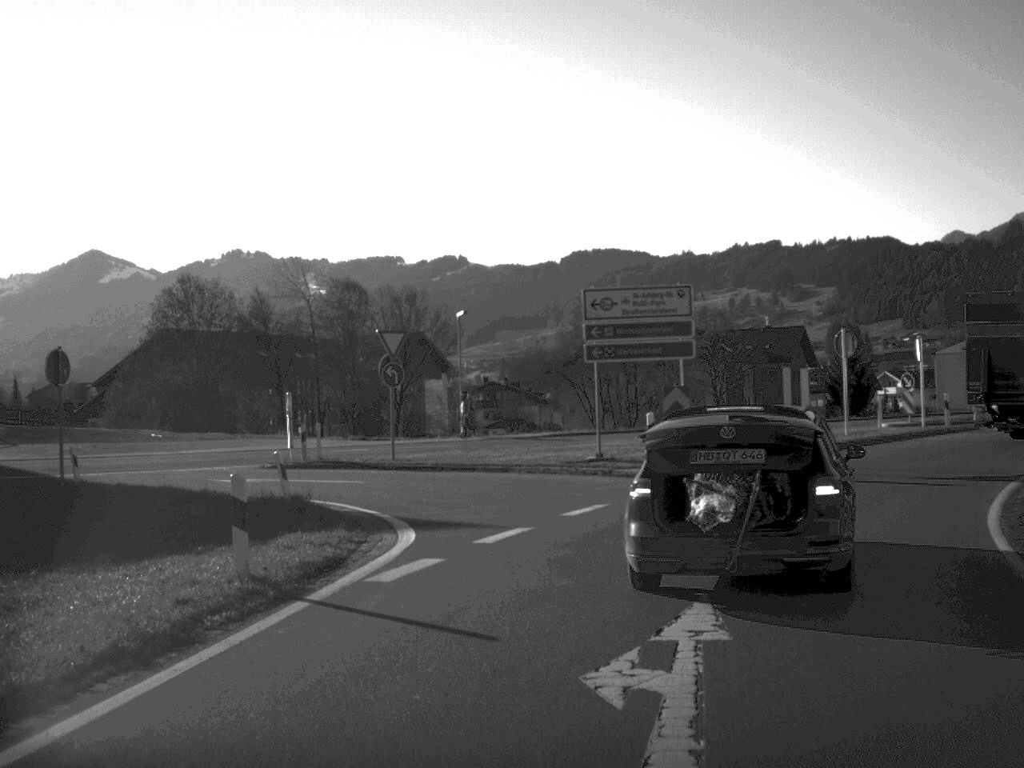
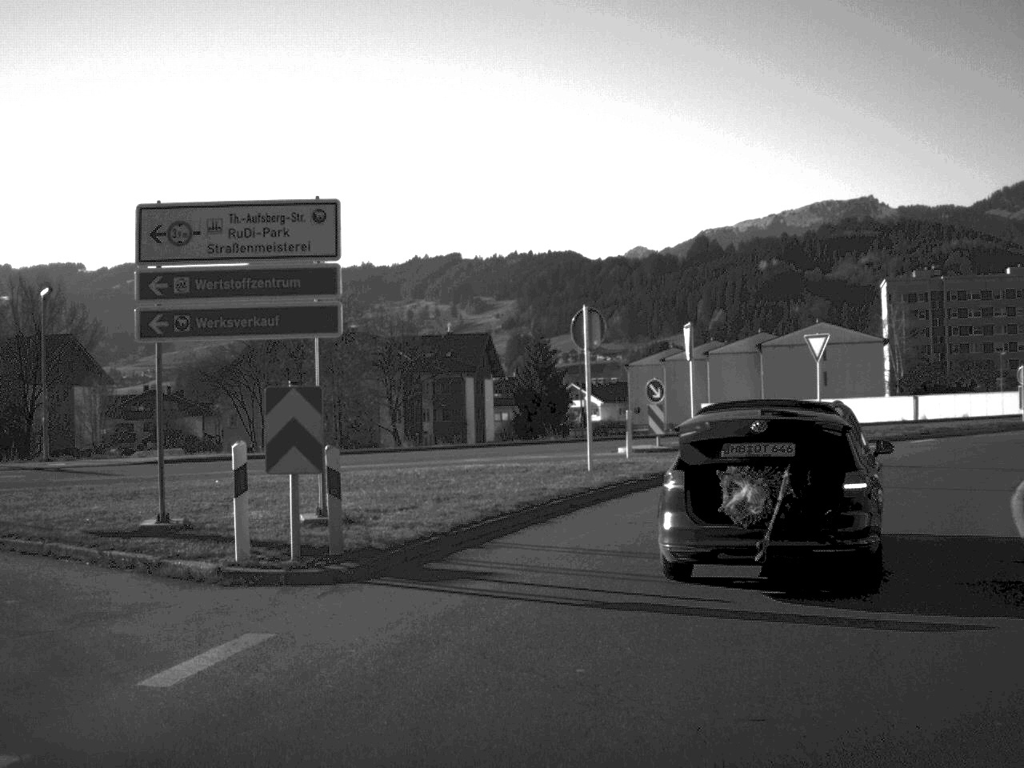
(+1.5, +12.3) m; +14°
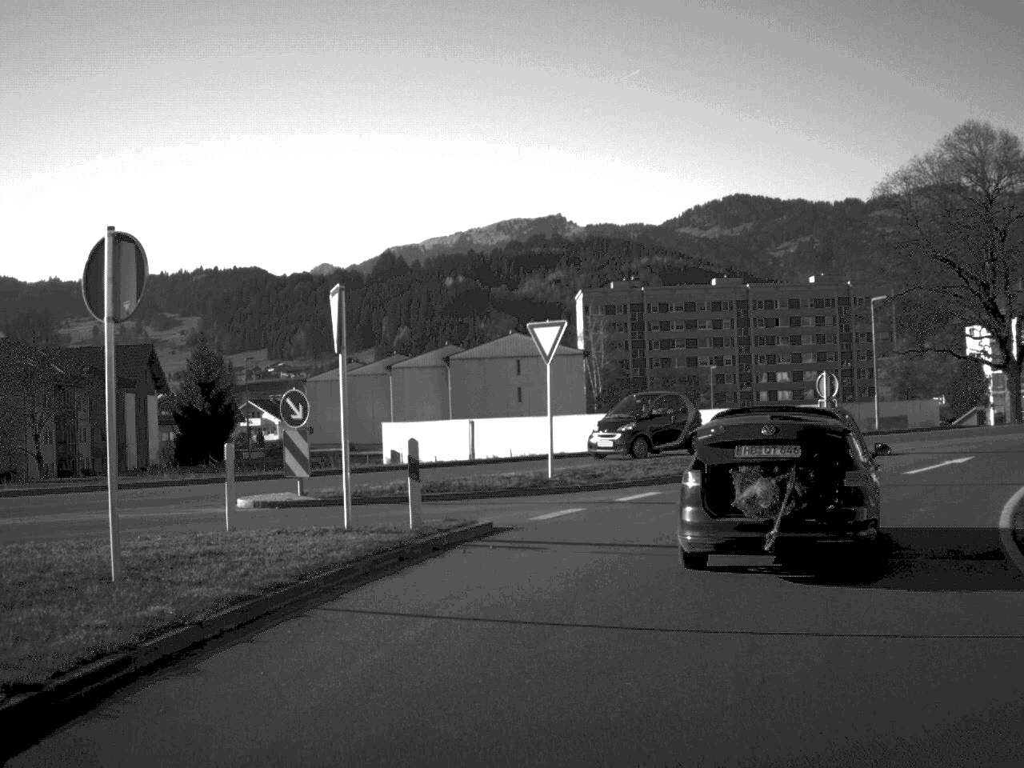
(+1.5, +11.7) m; +14°
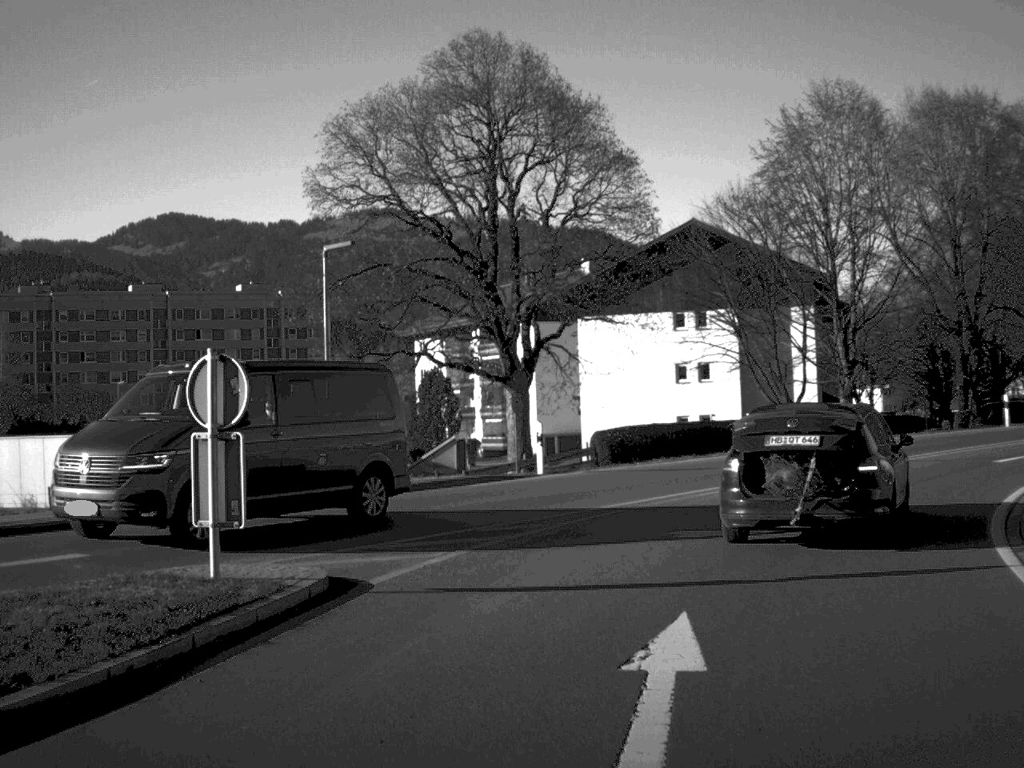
(+4.2, +19.4) m; +26°
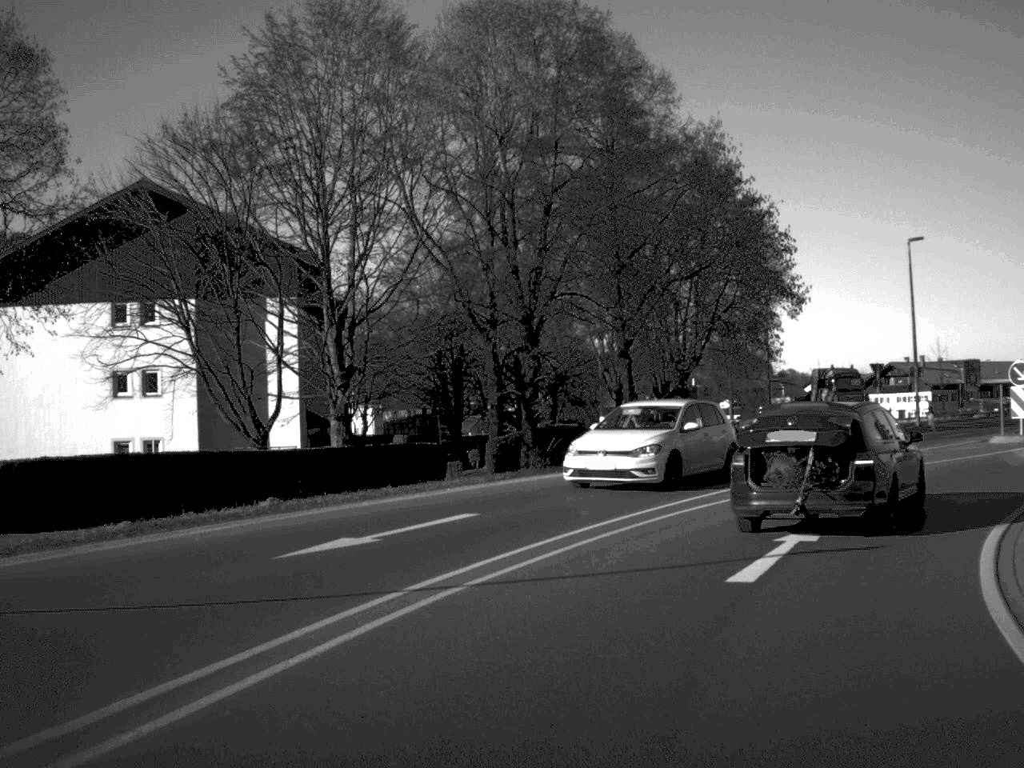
(+3.2, +15.9) m; +23°
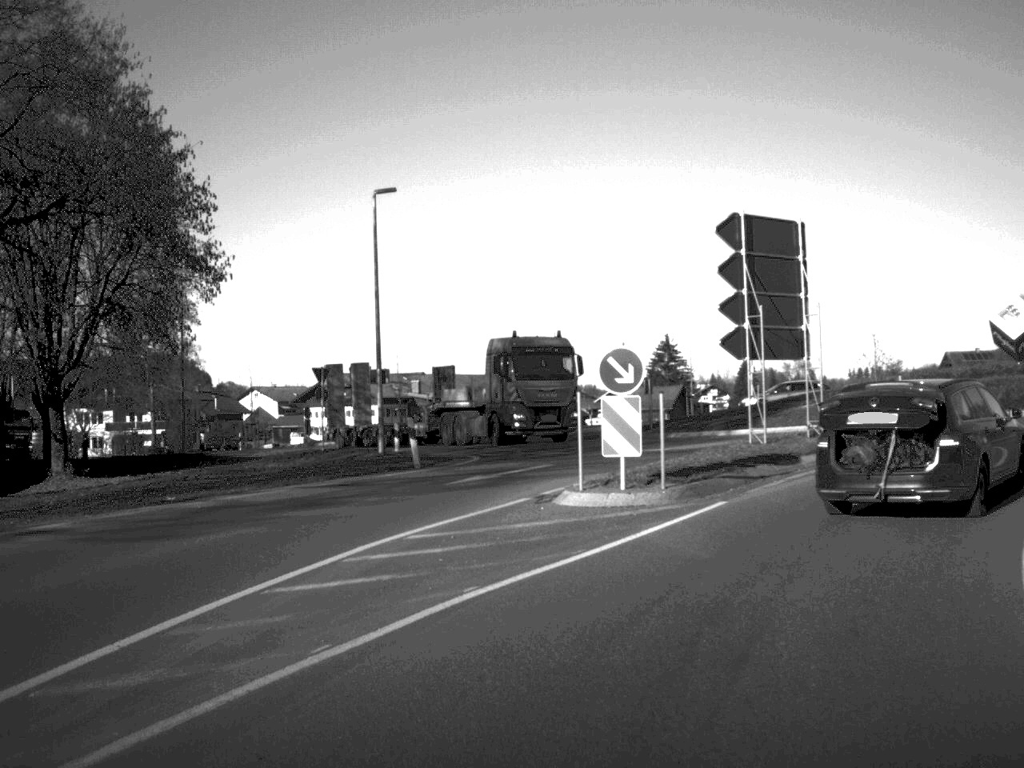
(+3.5, +15.7) m; +25°
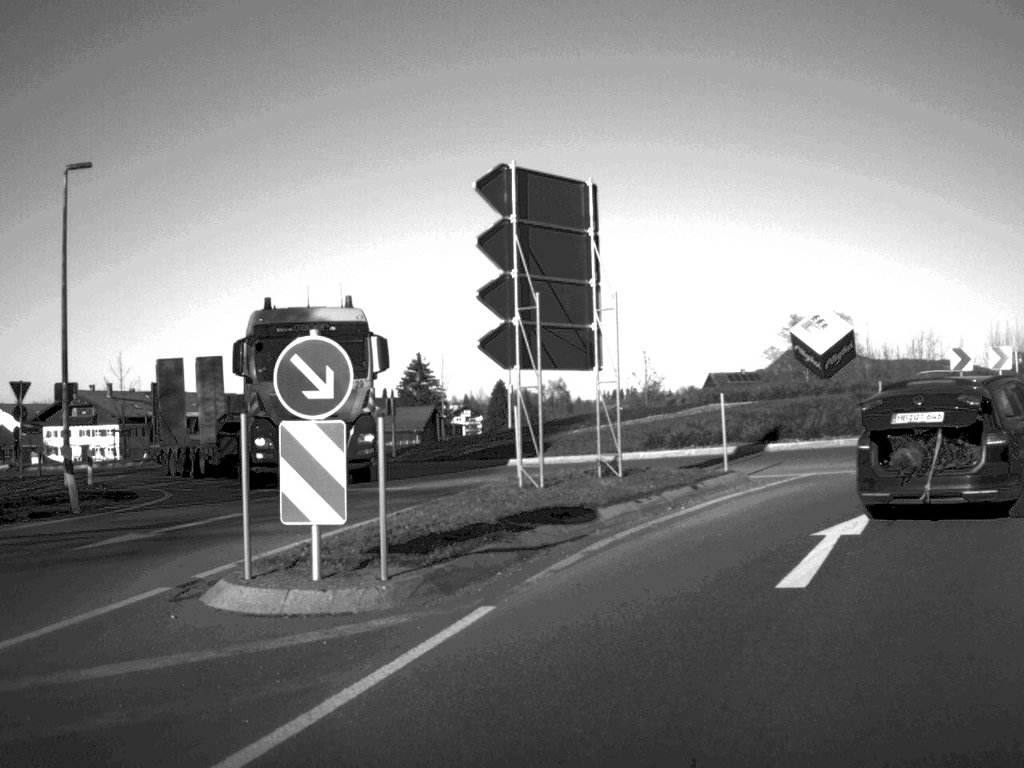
(+0.6, +6.7) m; +11°
